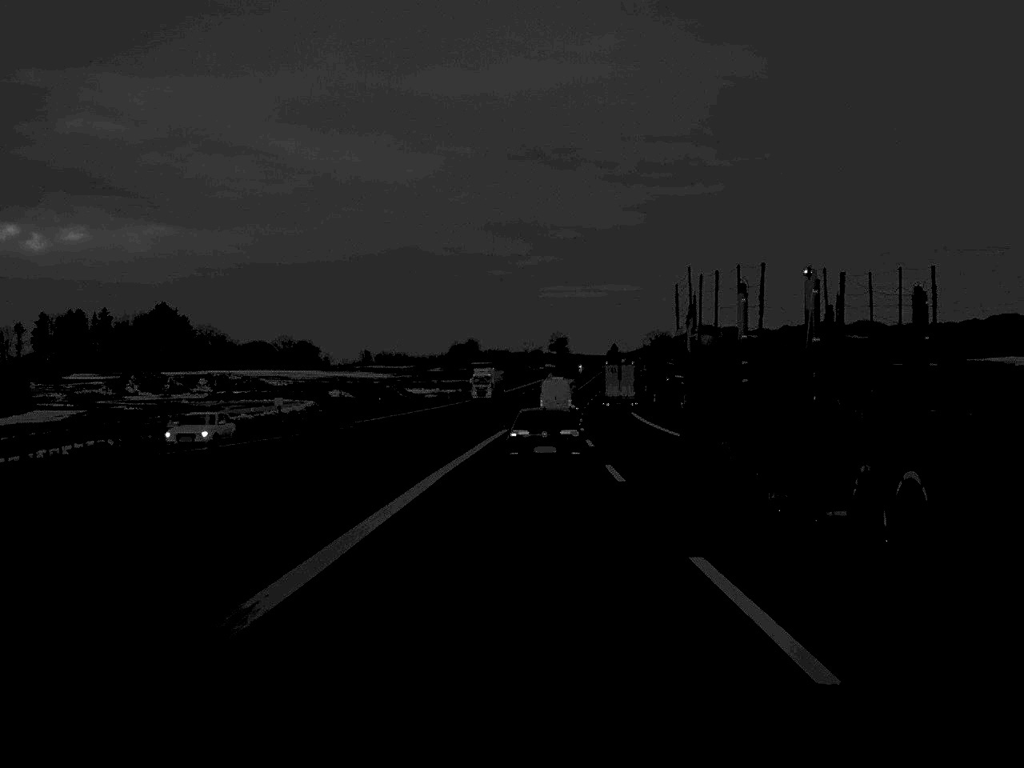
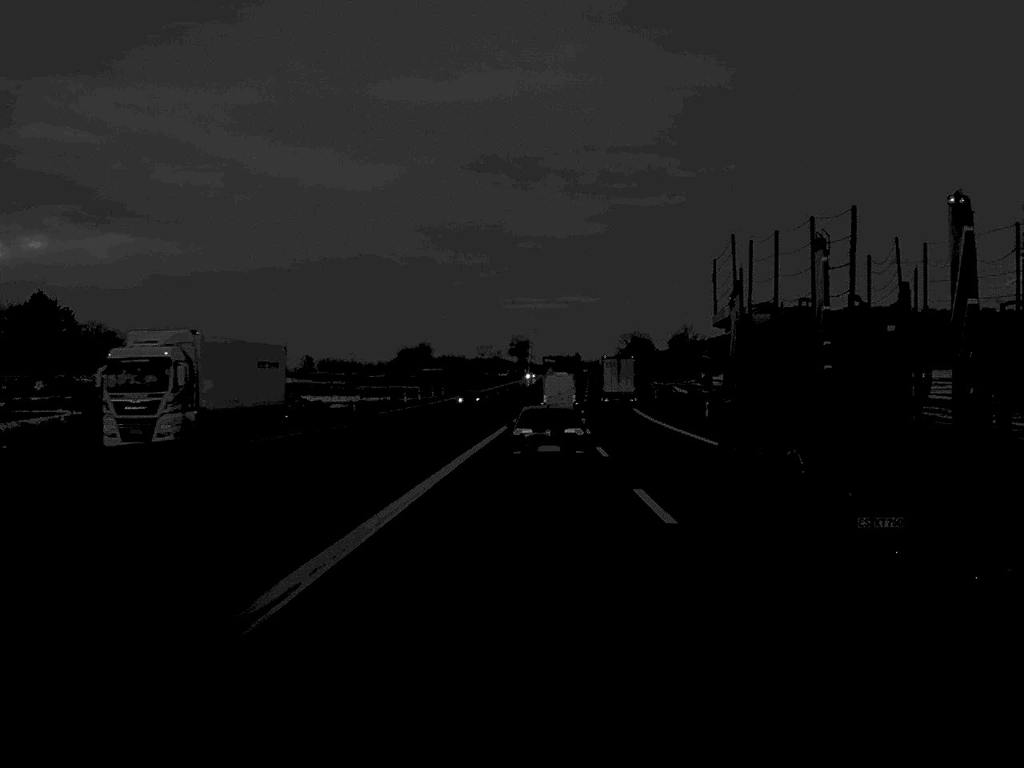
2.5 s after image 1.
(+1.0, +62.6) m; +2°
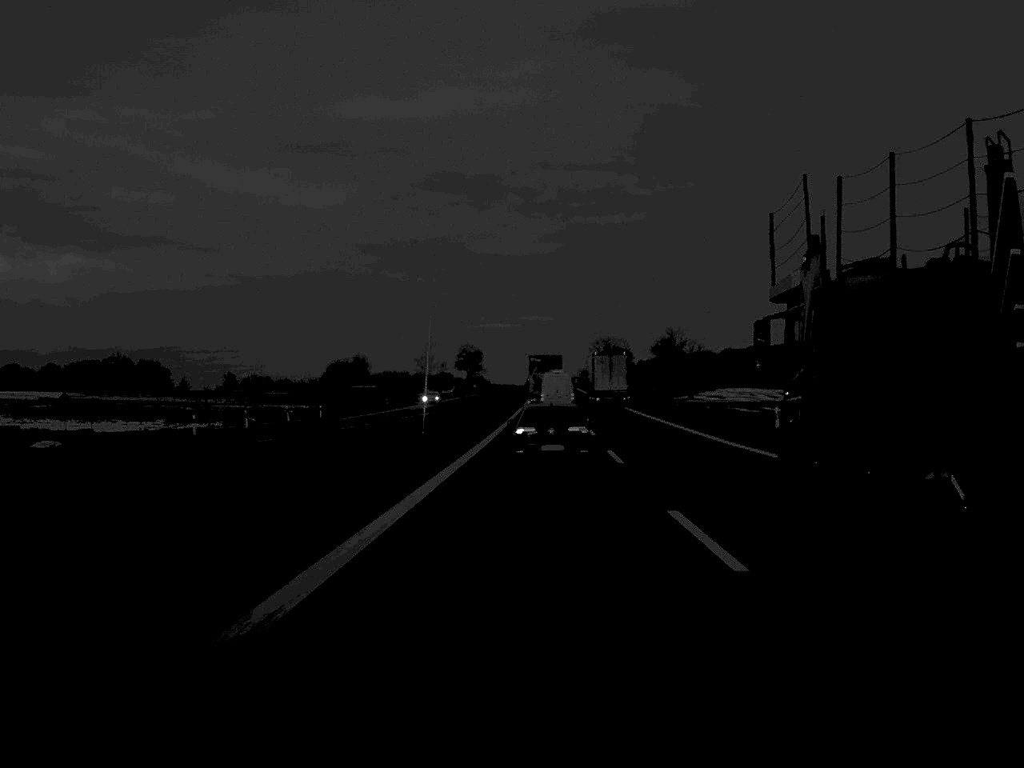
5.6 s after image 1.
(+1.5, +76.3) m; +2°
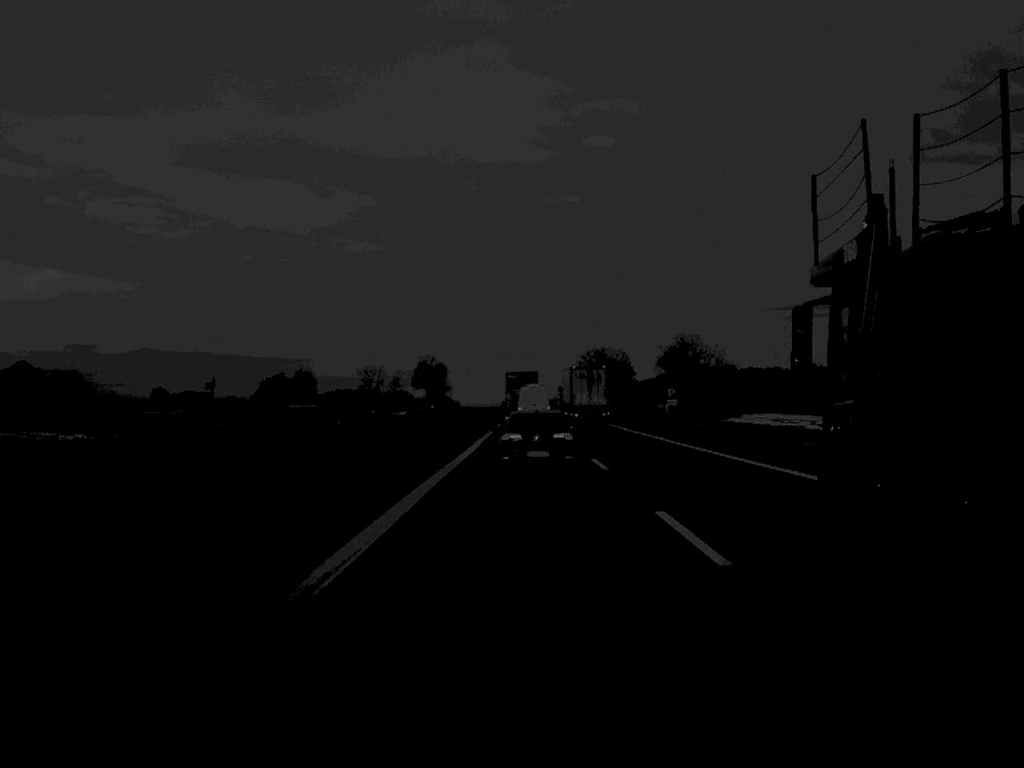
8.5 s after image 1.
(+1.0, +71.2) m; +1°
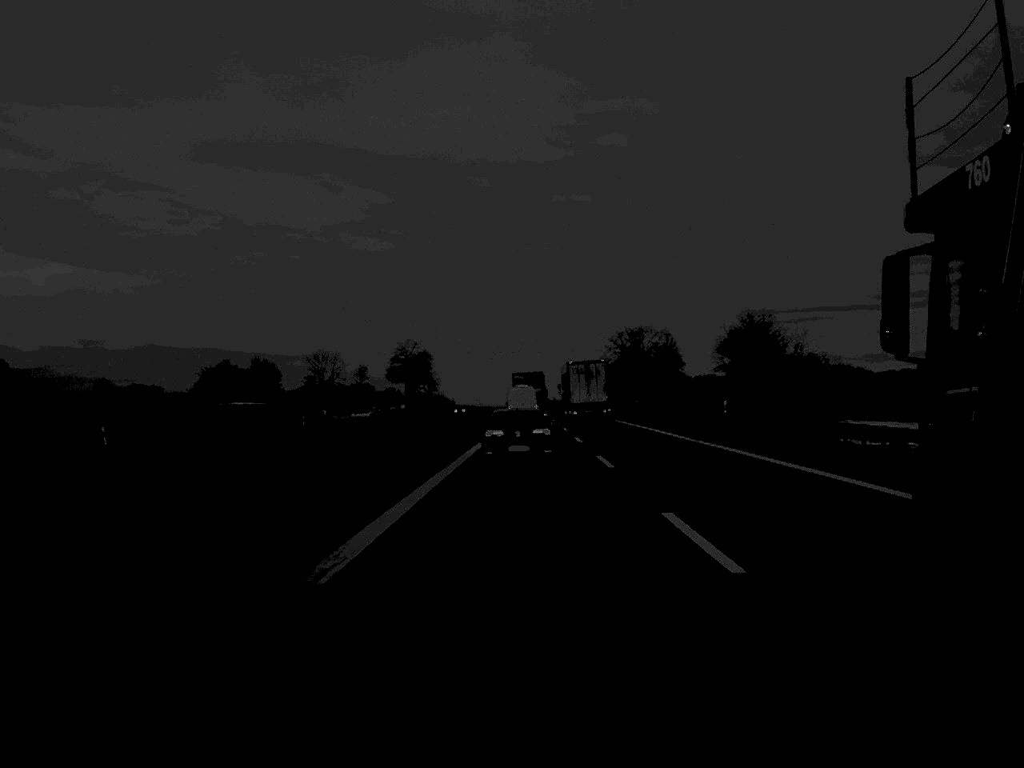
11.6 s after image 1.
(-0.1, +72.9) m; 0°
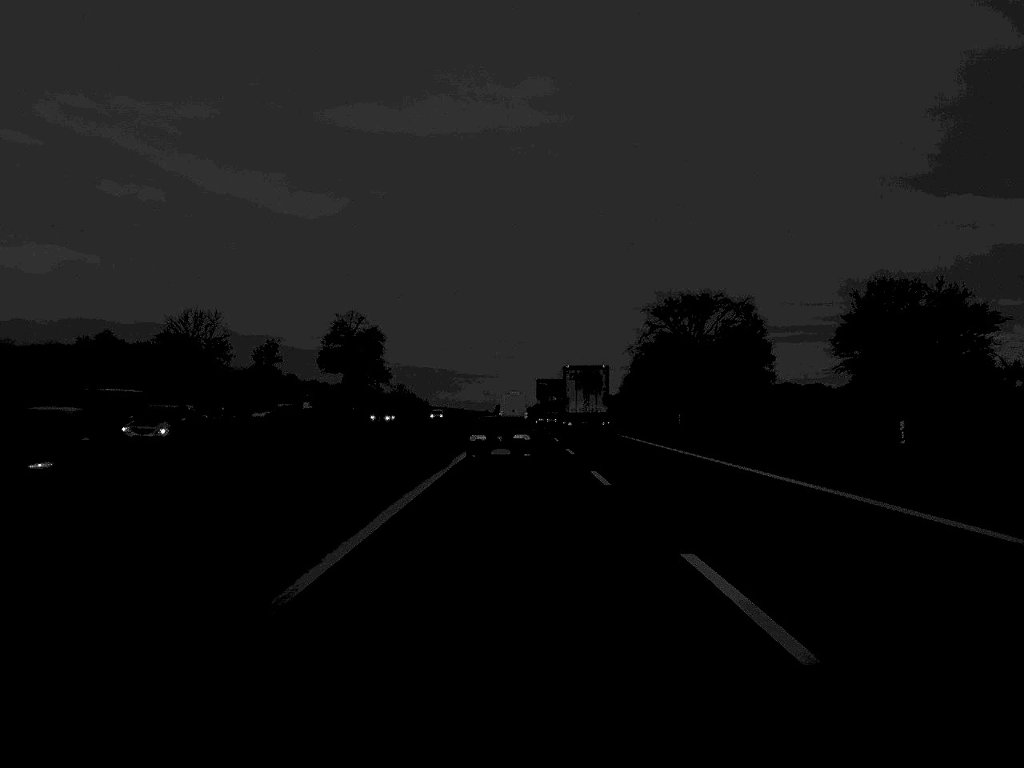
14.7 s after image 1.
(+0.4, +75.8) m; 0°
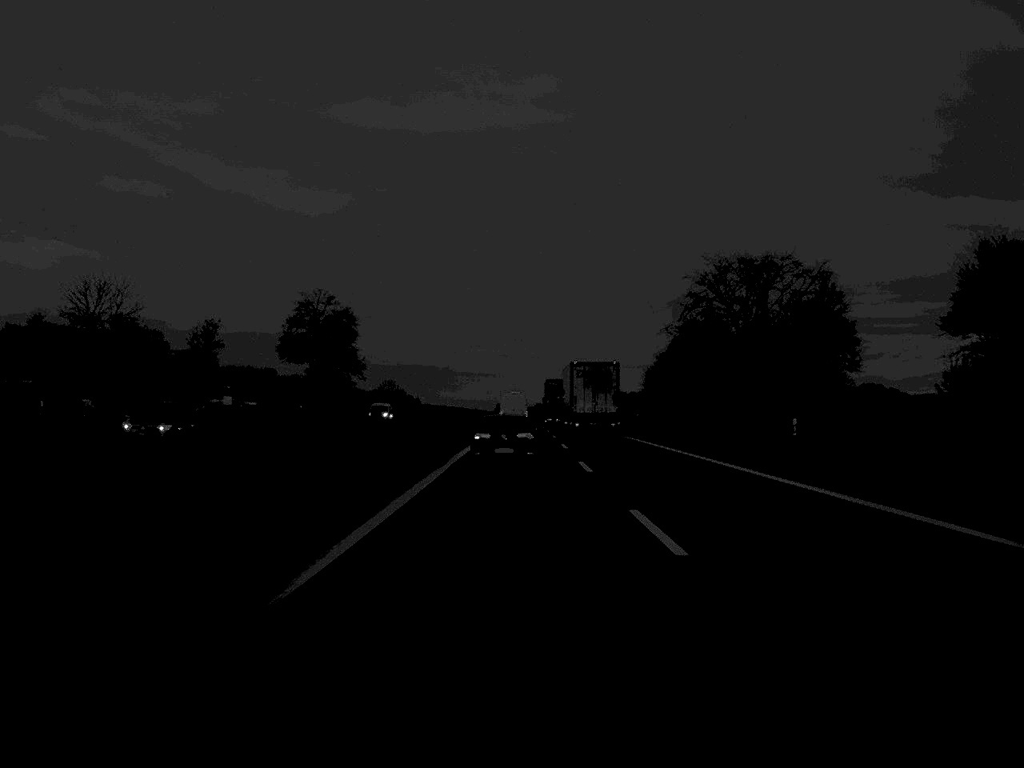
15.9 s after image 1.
(0.0, +30.3) m; 0°
